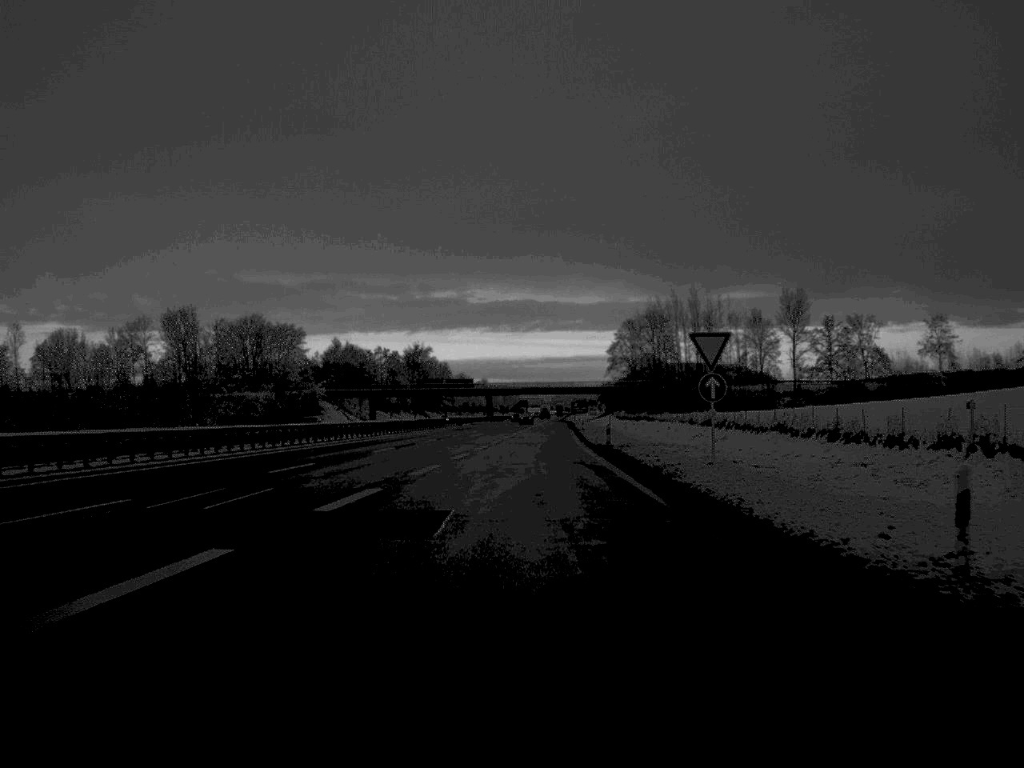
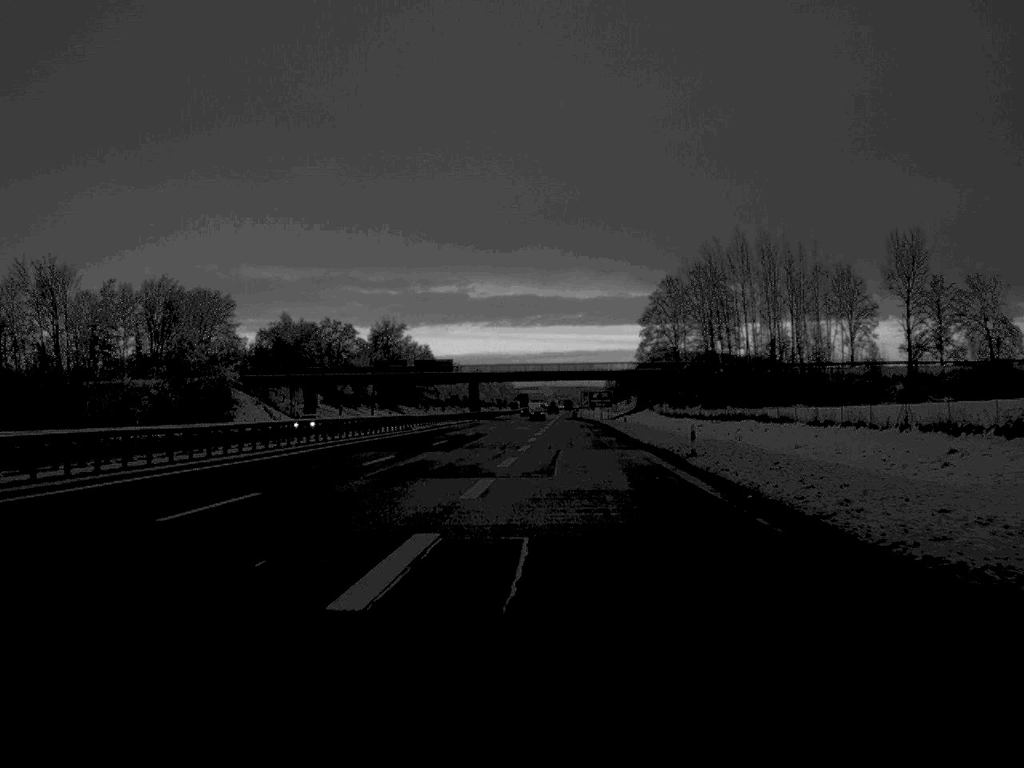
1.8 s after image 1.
(0.0, +70.8) m; 0°
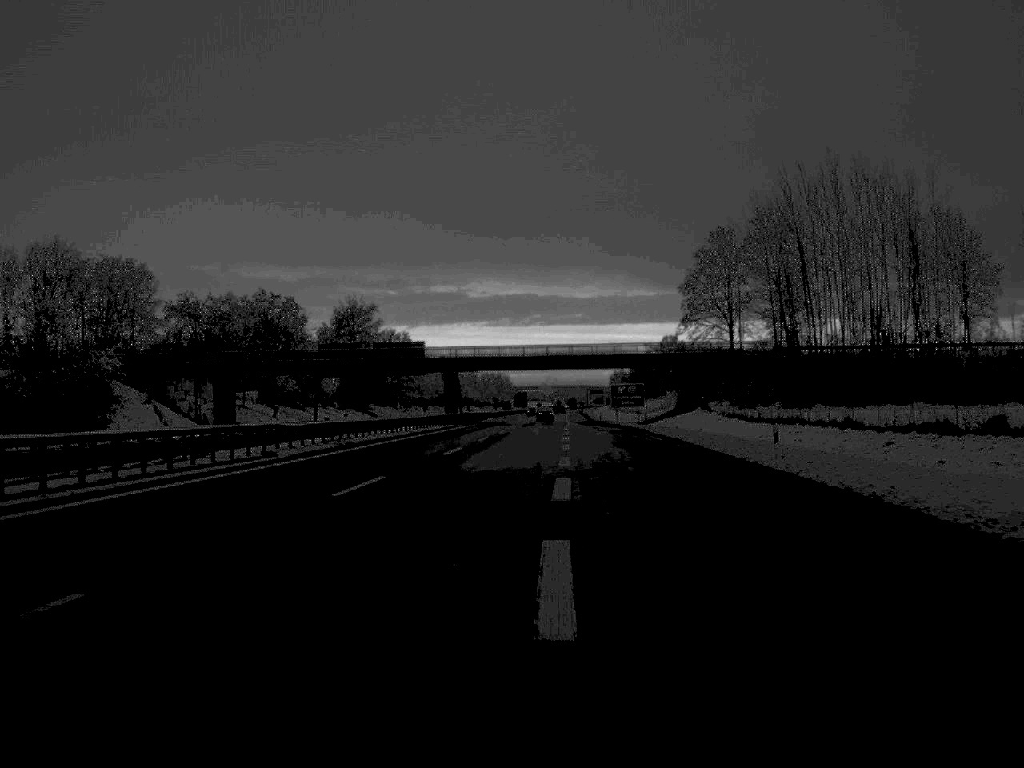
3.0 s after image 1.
(0.0, +48.9) m; 0°
